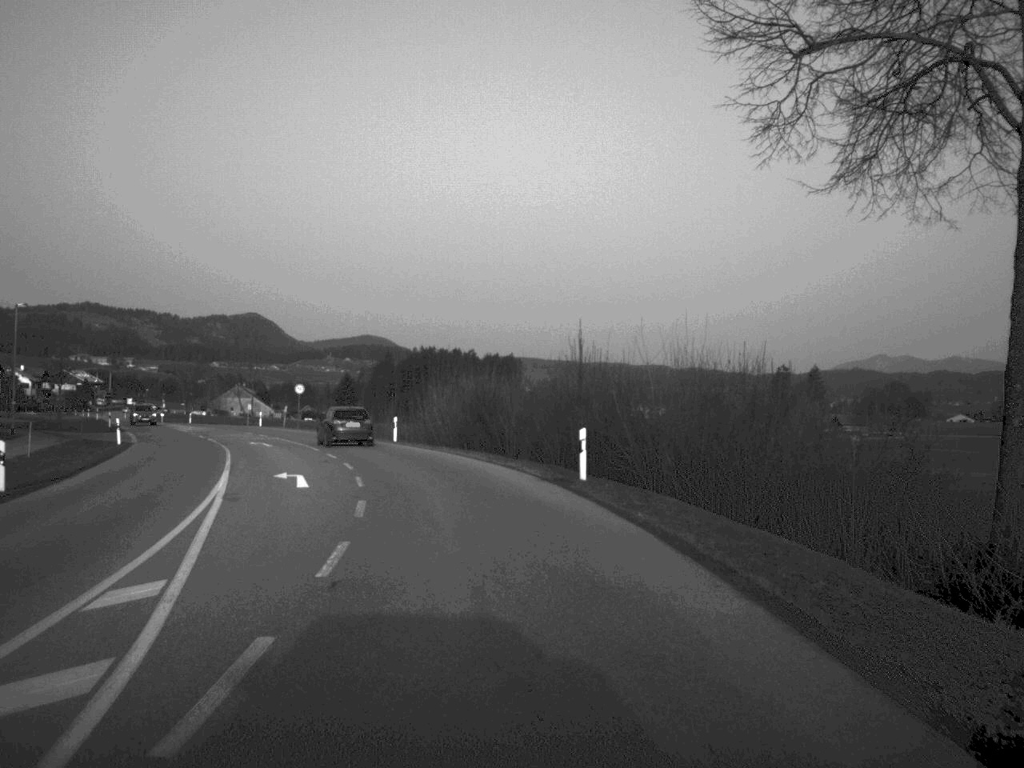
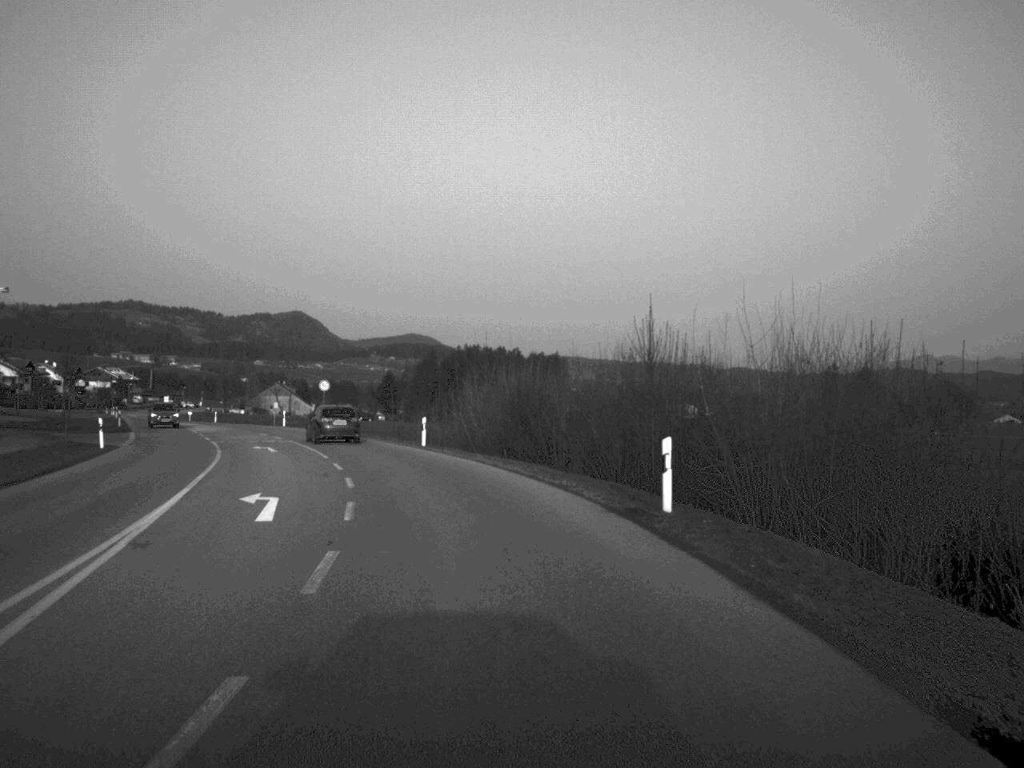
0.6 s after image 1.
(-0.1, +7.5) m; -2°
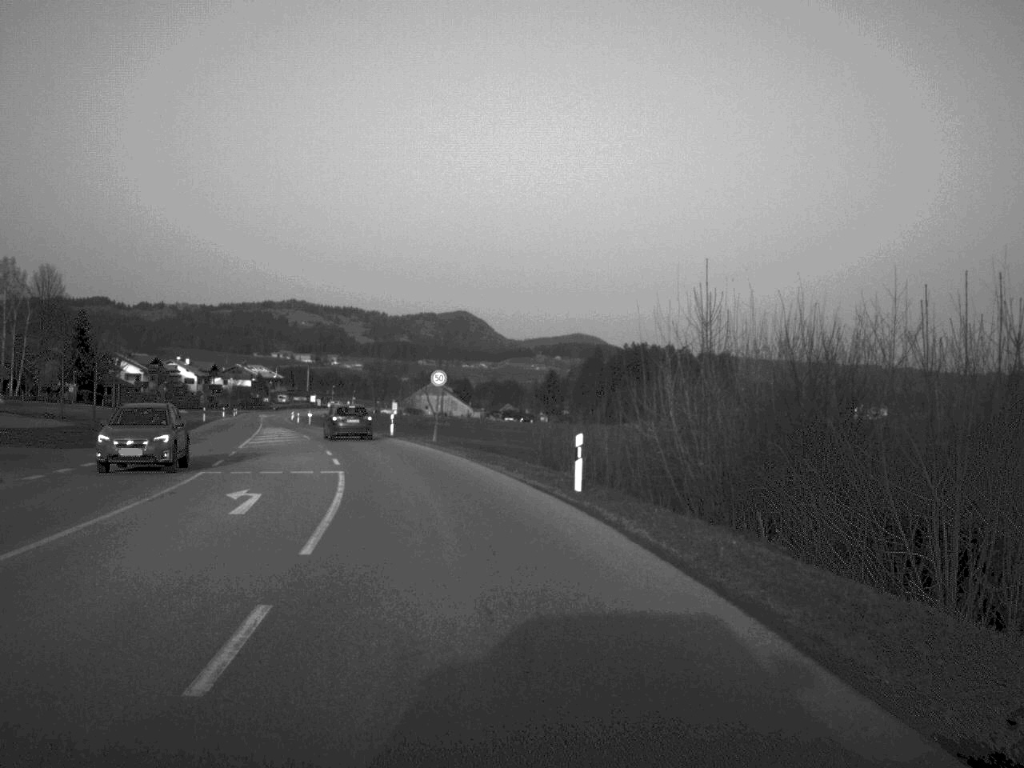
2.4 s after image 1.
(-1.4, +23.0) m; -7°
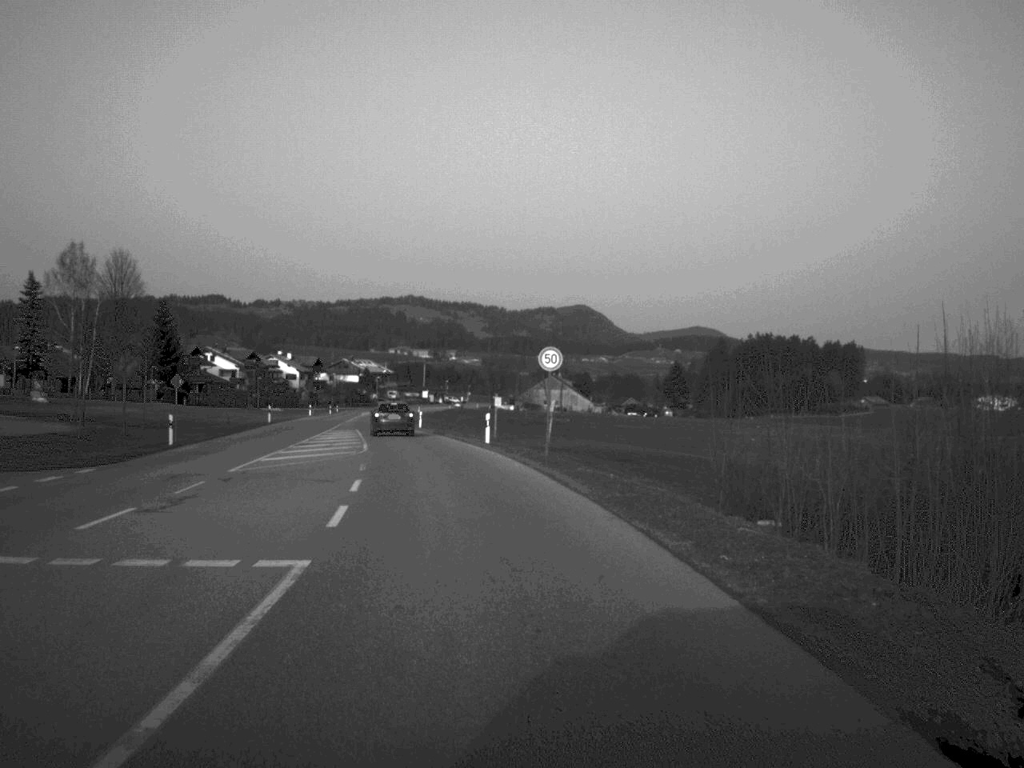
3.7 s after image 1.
(-0.8, +16.9) m; -5°
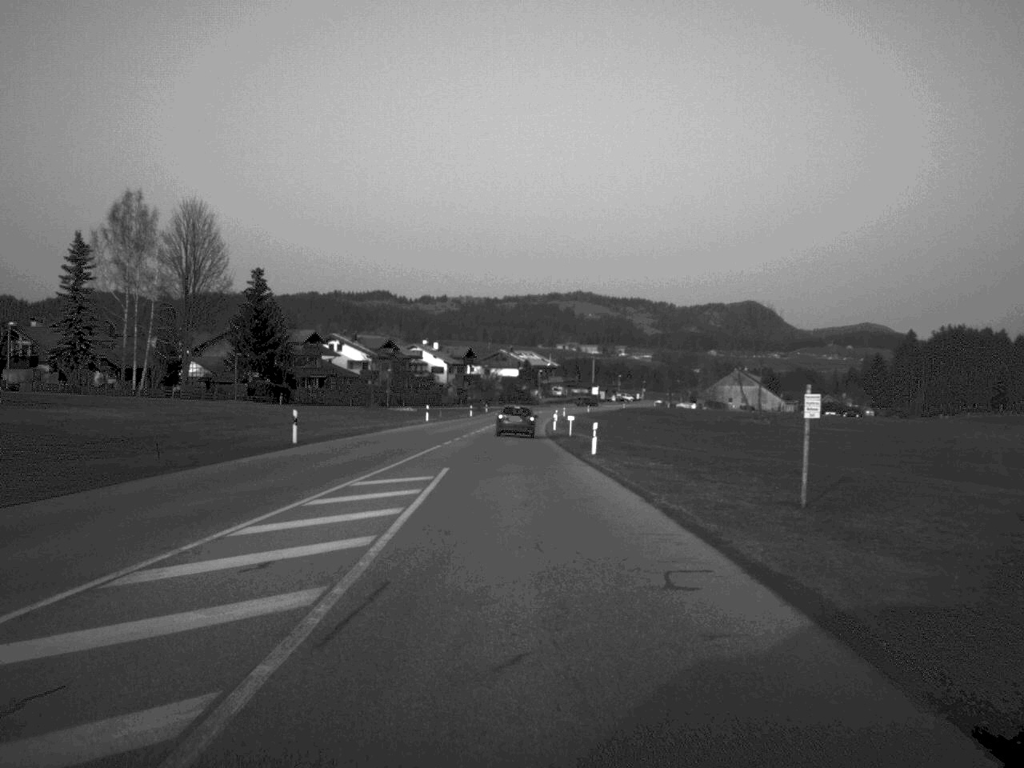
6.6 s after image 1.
(-3.0, +38.6) m; -7°
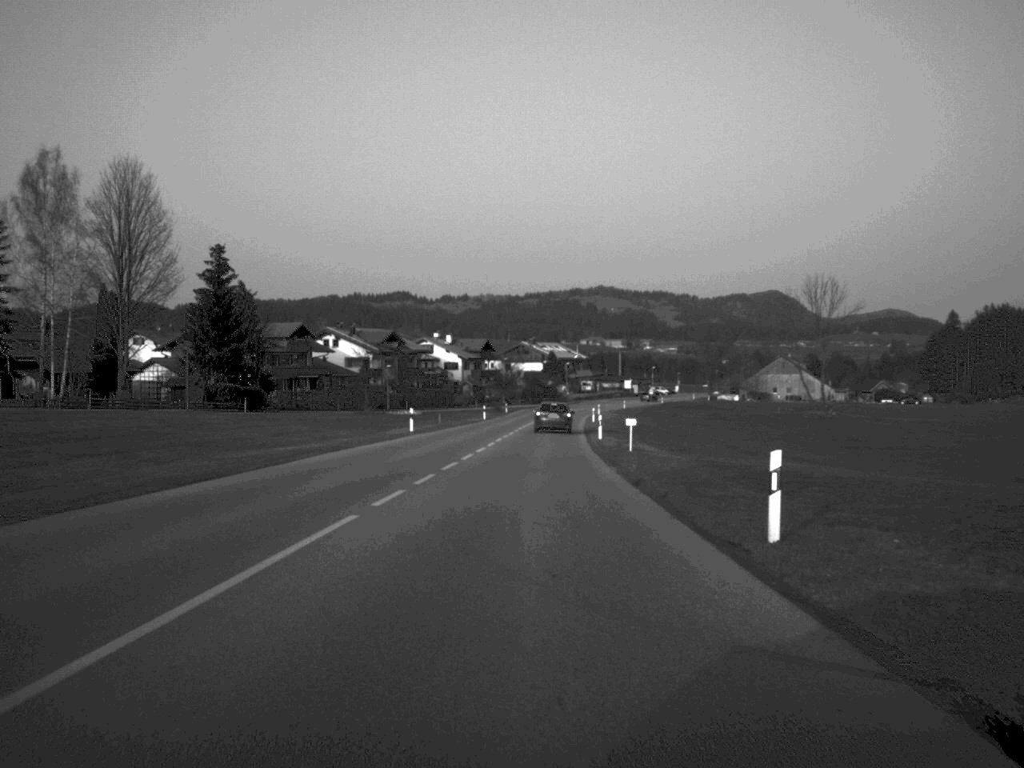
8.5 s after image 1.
(-0.2, +25.7) m; -1°
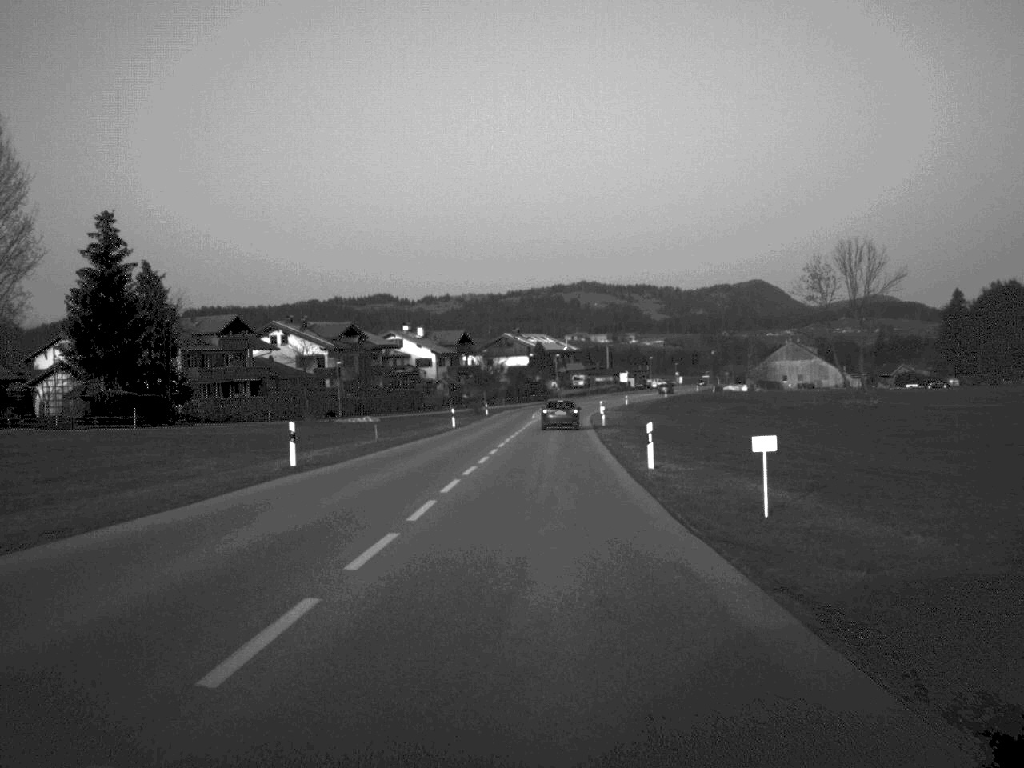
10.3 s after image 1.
(+0.1, +25.4) m; +1°
